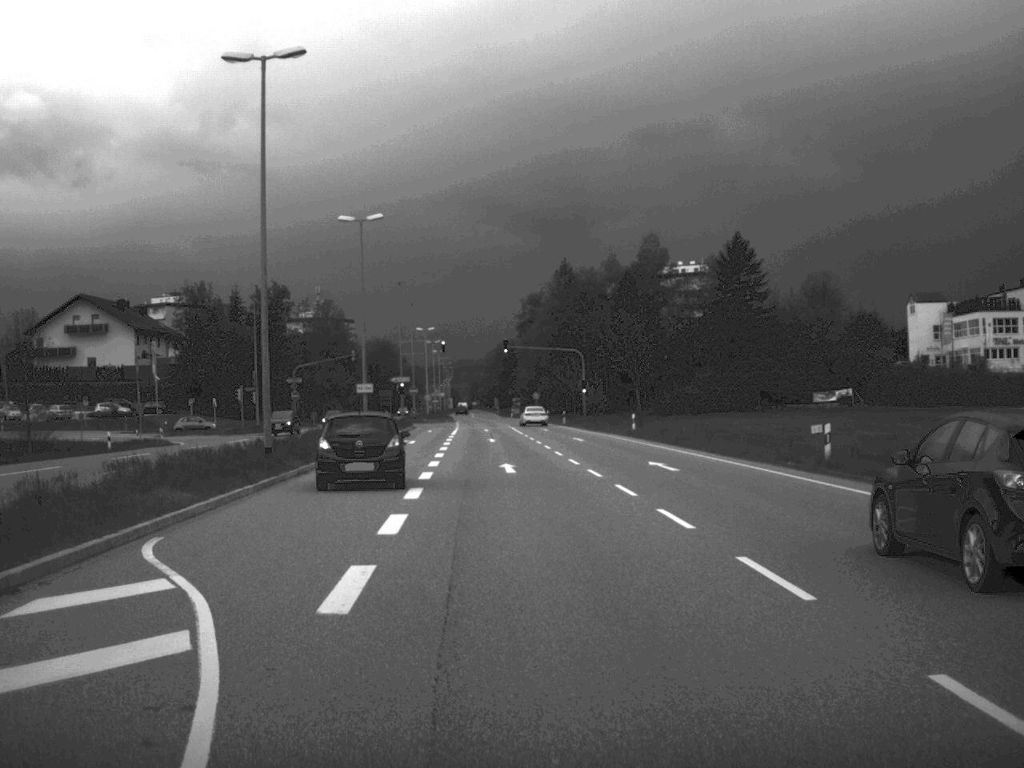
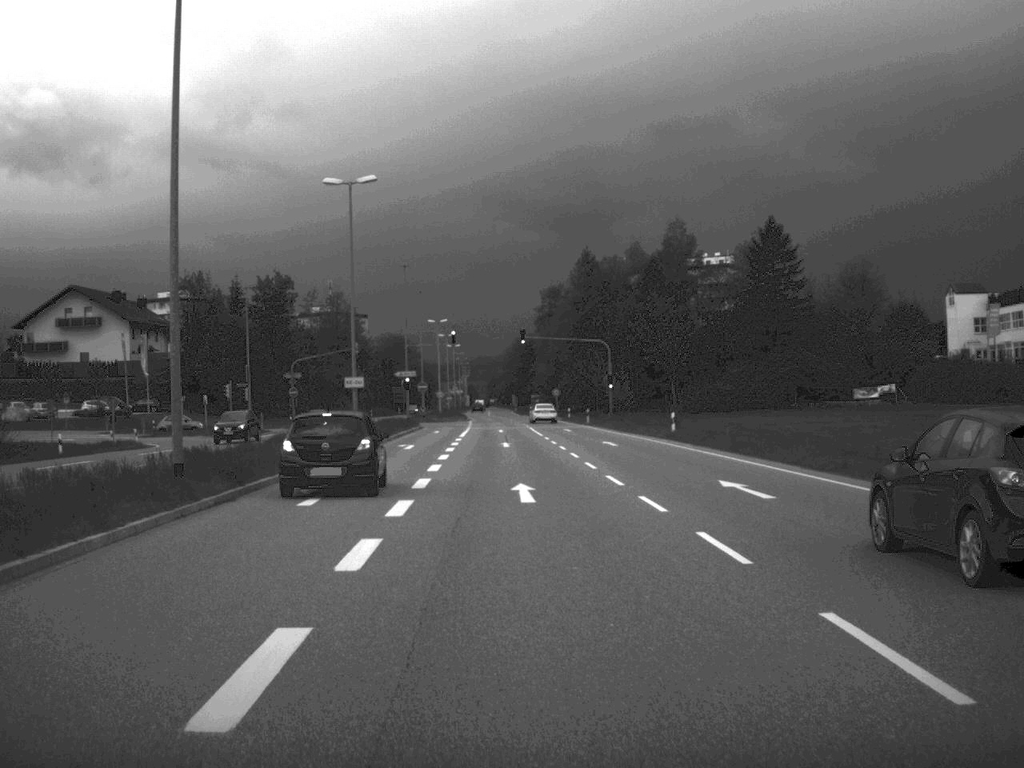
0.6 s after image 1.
(-0.1, +9.5) m; -1°
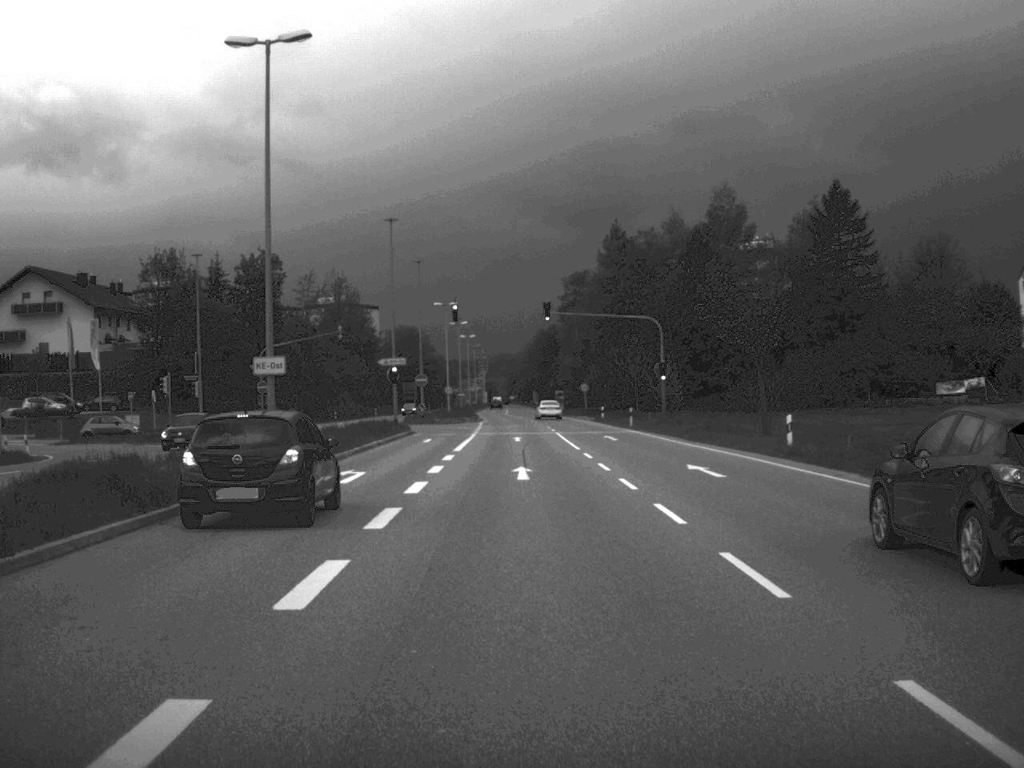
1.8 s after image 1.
(-0.2, +19.9) m; -1°
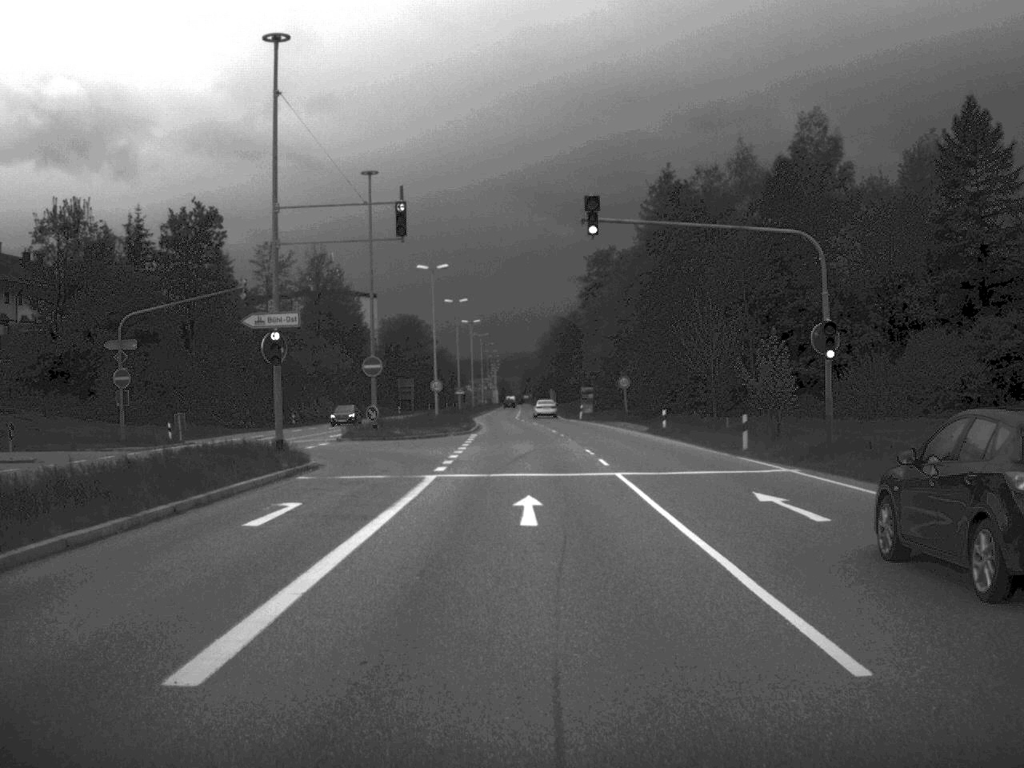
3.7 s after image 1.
(-0.2, +32.0) m; -1°
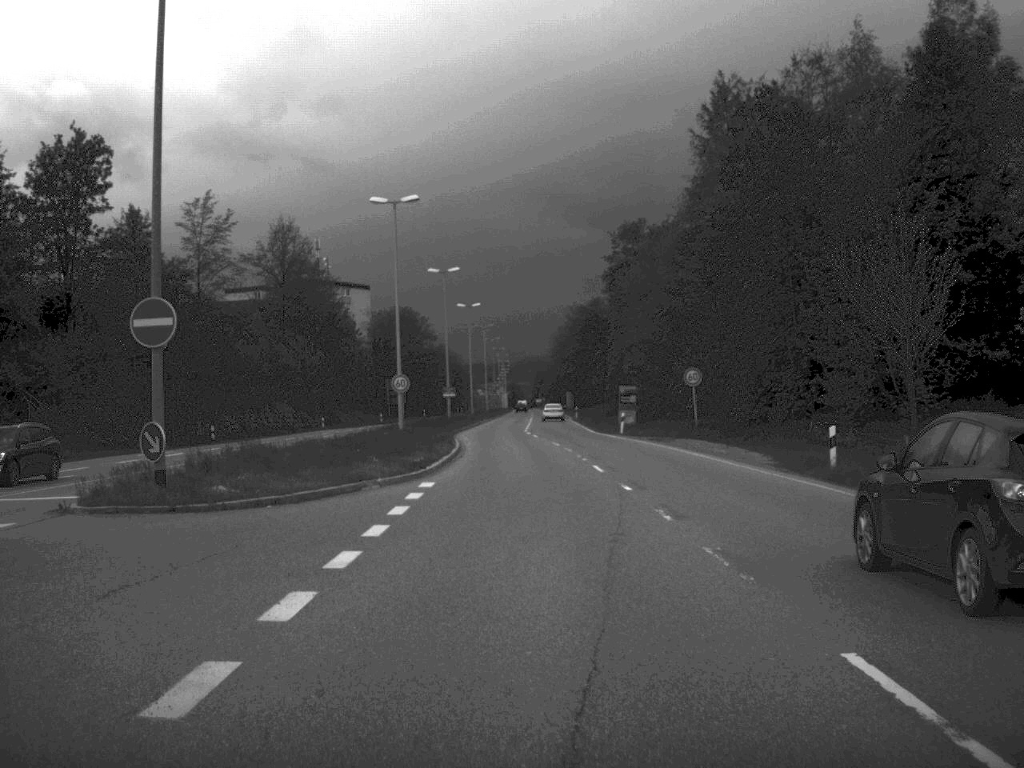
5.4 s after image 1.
(-0.1, +30.1) m; -1°
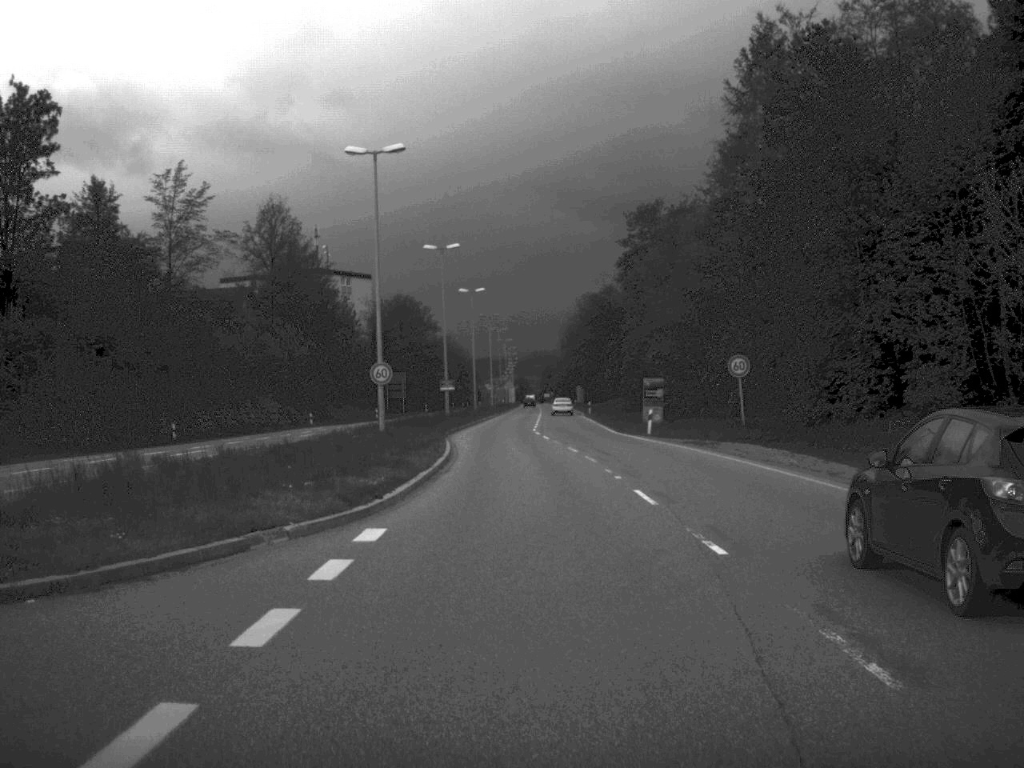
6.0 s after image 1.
(0.0, +9.9) m; 0°
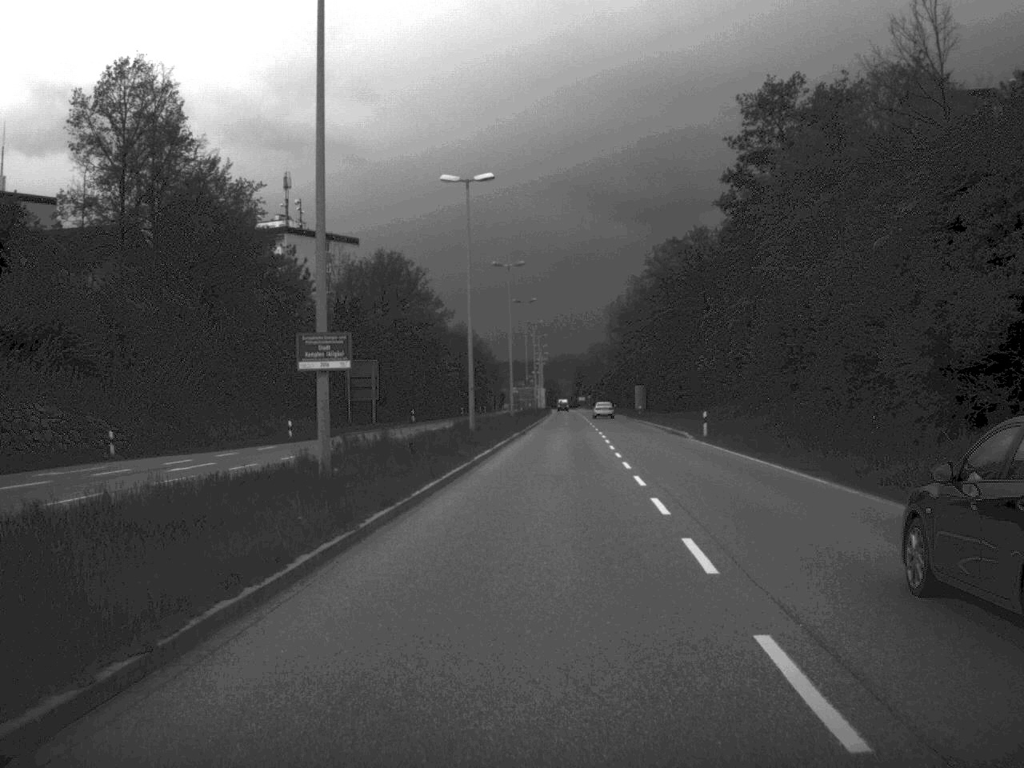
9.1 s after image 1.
(-1.0, +53.6) m; -1°
